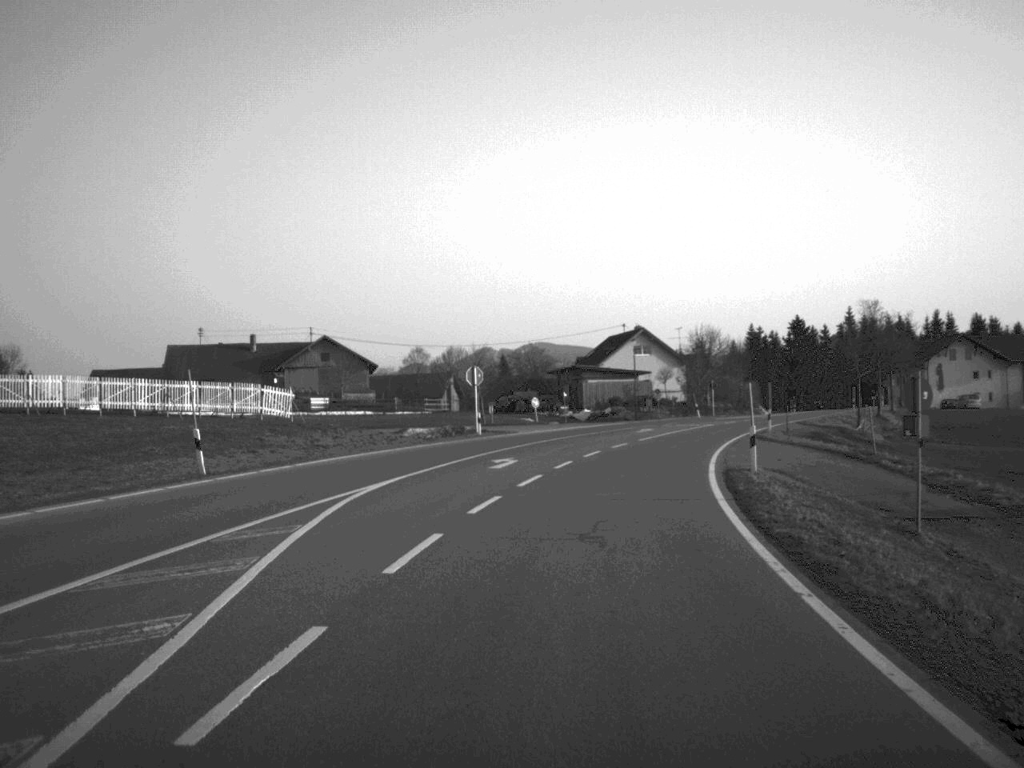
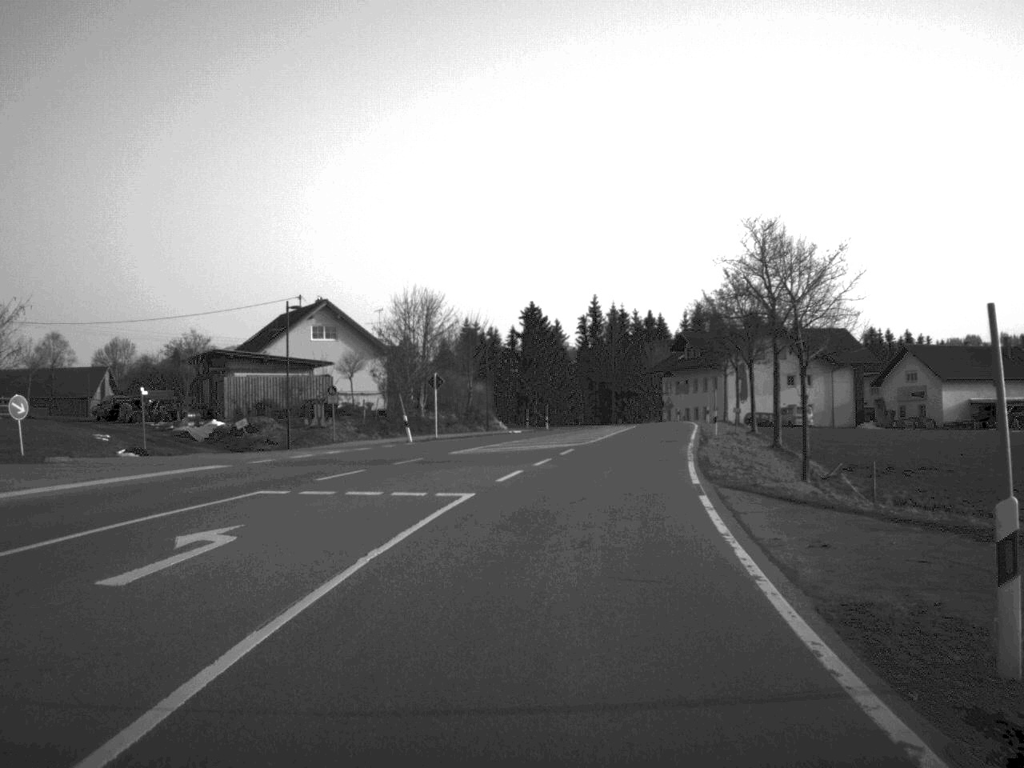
(+5.7, +46.6) m; +13°
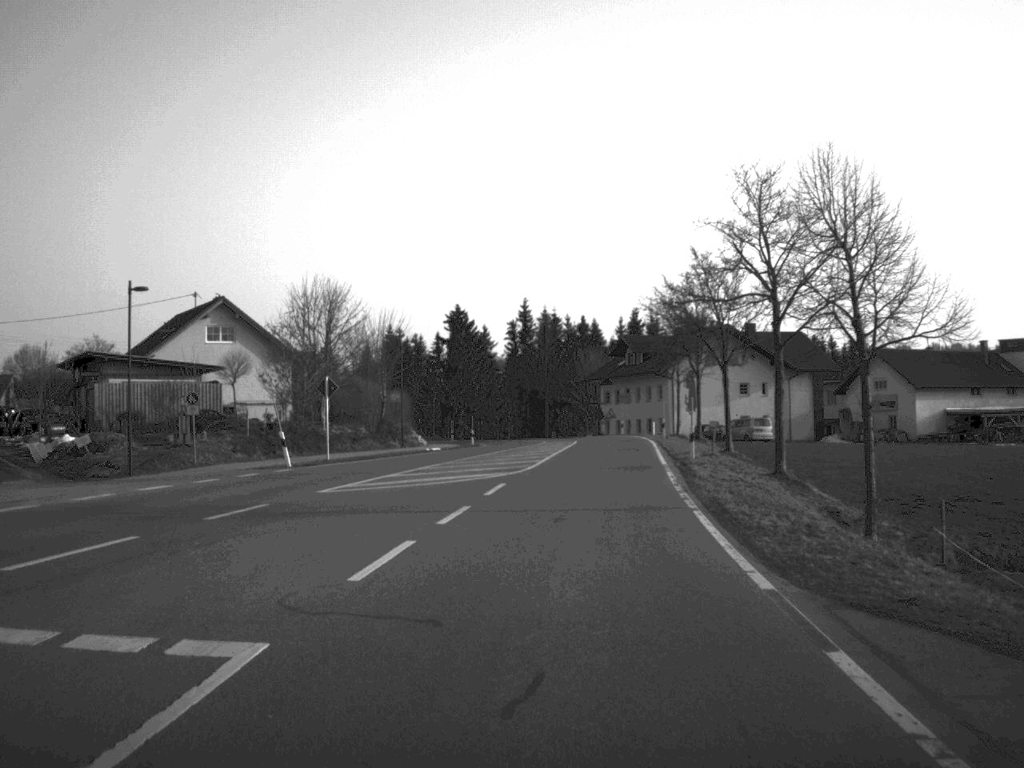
(+0.3, +12.1) m; +3°
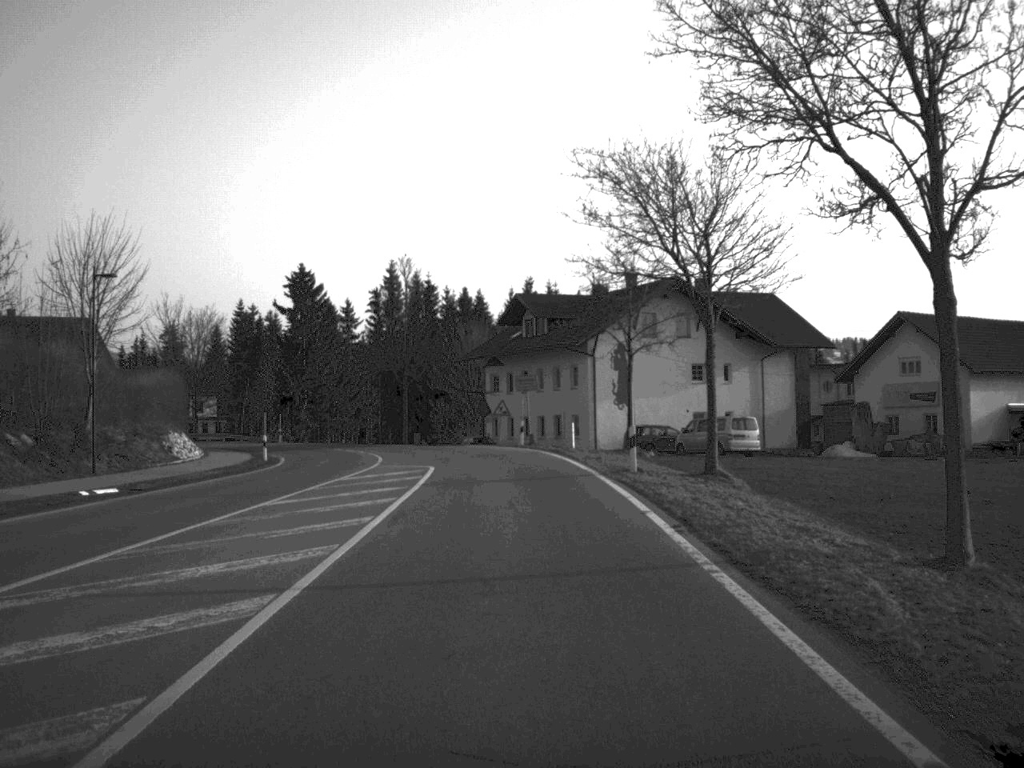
(+2.0, +35.7) m; +5°
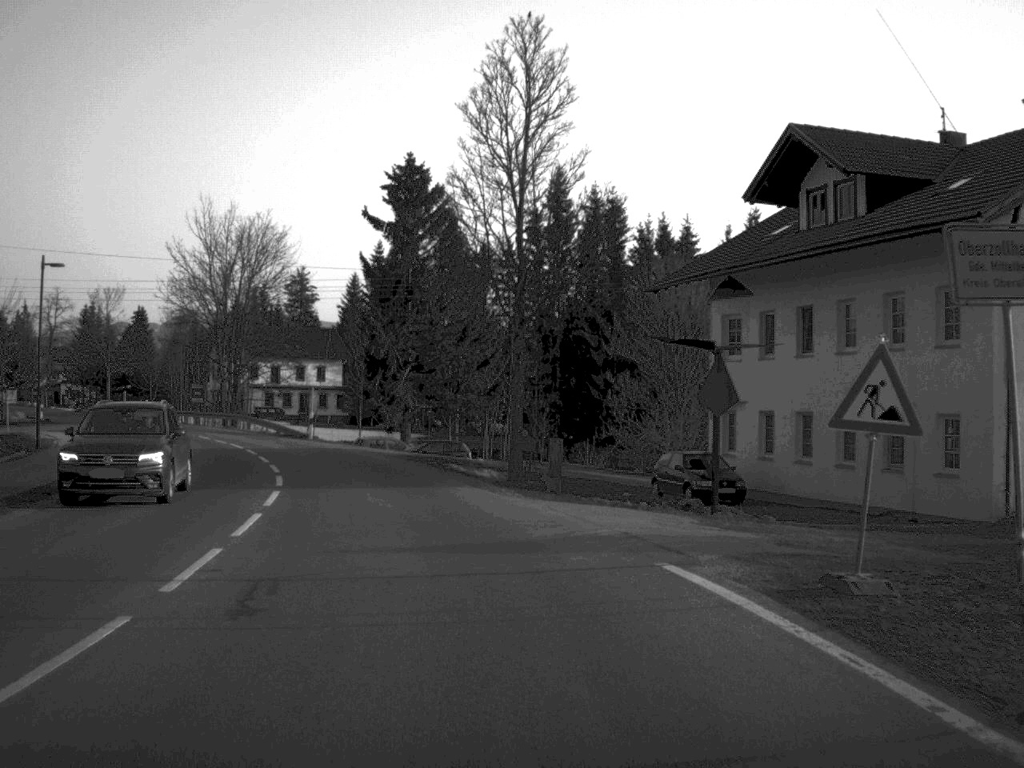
(-2.2, +44.3) m; -9°
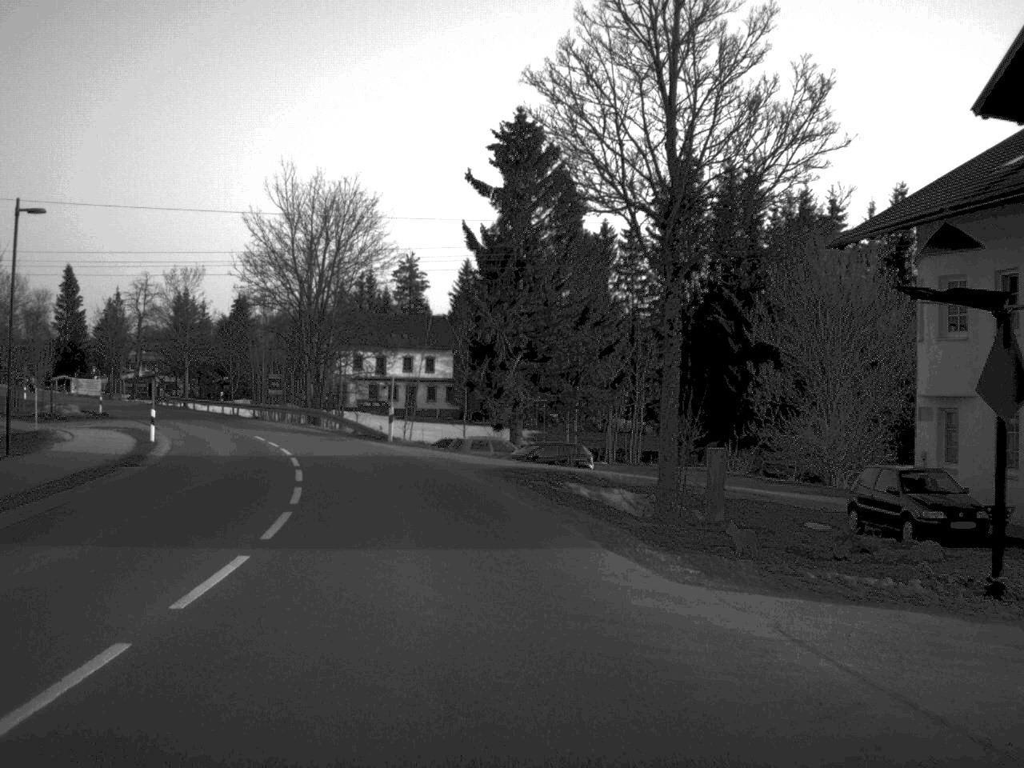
(-0.5, +10.5) m; -5°
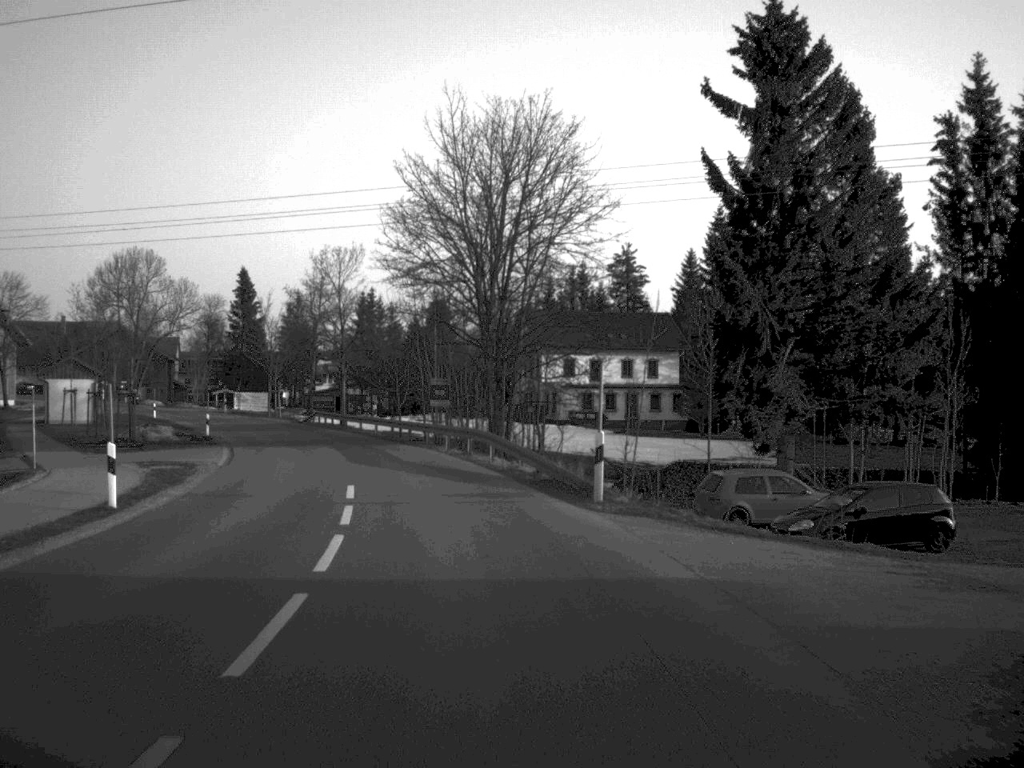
(-1.8, +20.0) m; -10°
